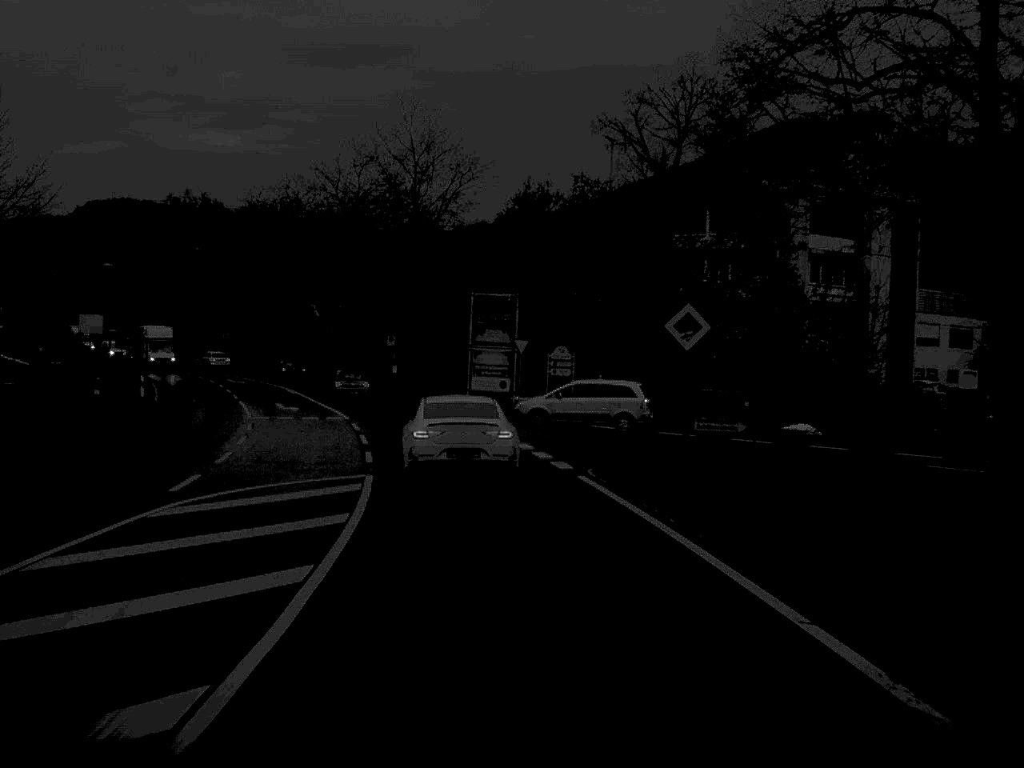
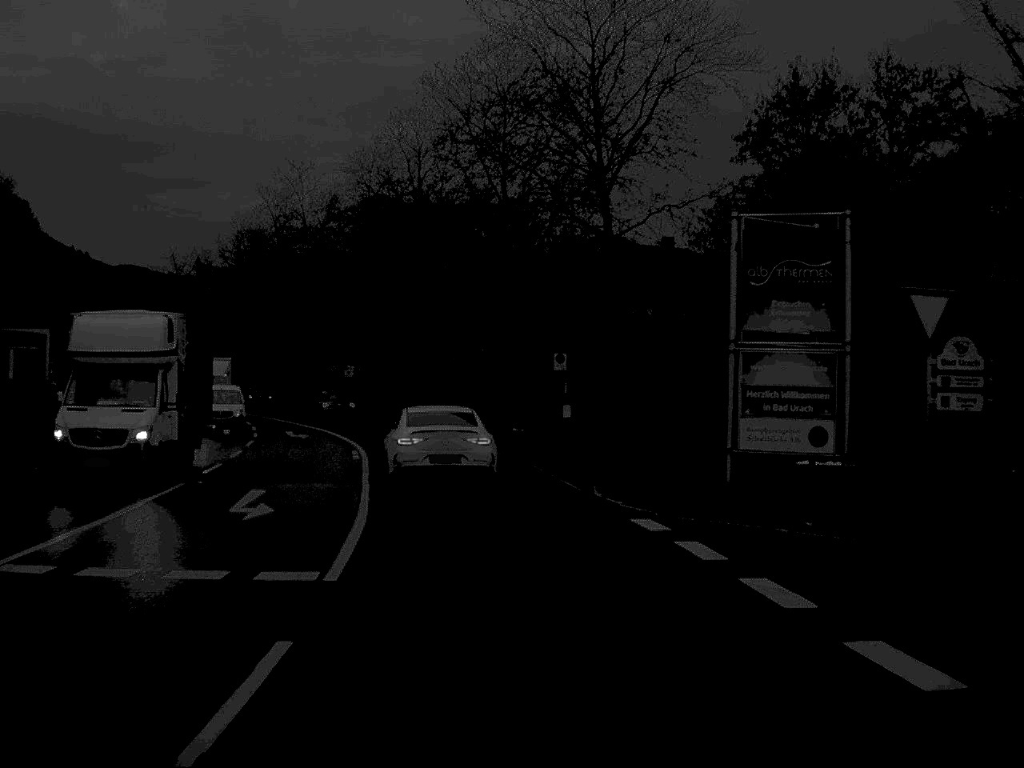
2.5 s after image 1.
(-2.4, +32.5) m; -8°
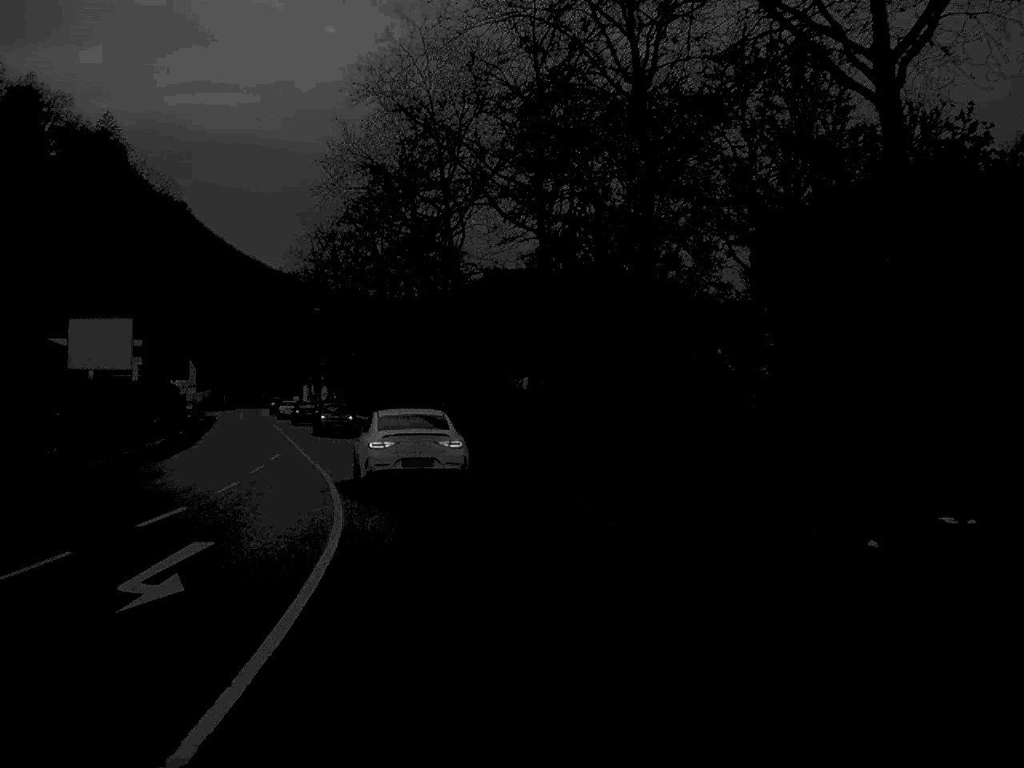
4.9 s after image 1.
(-2.7, +34.3) m; -10°
